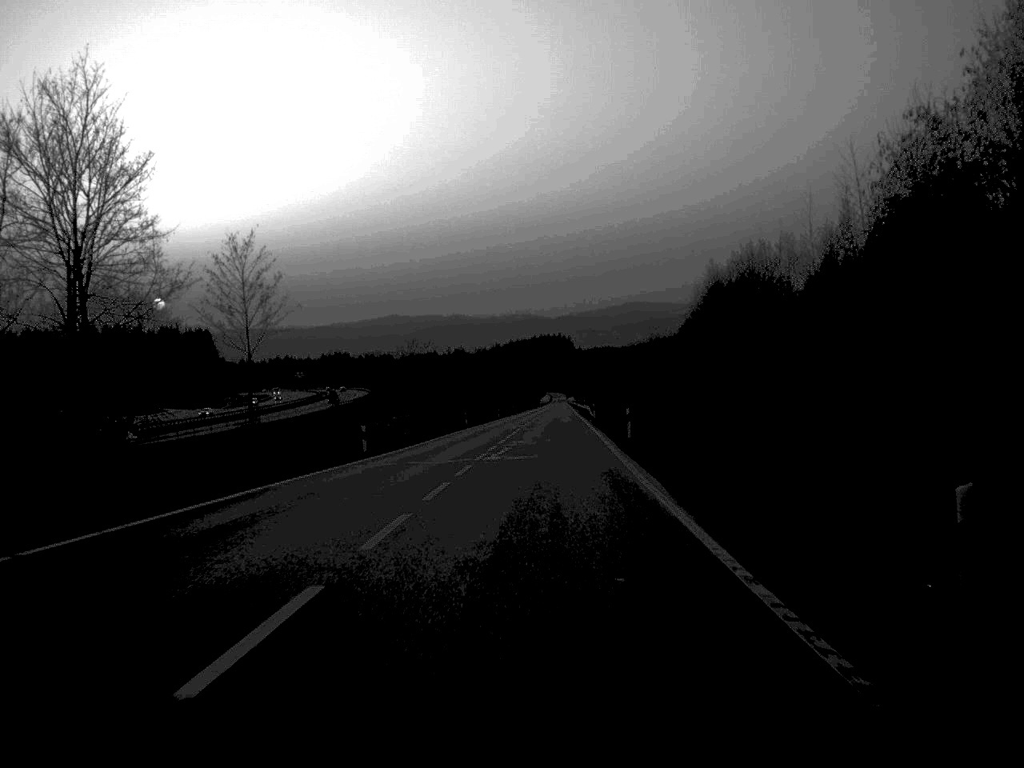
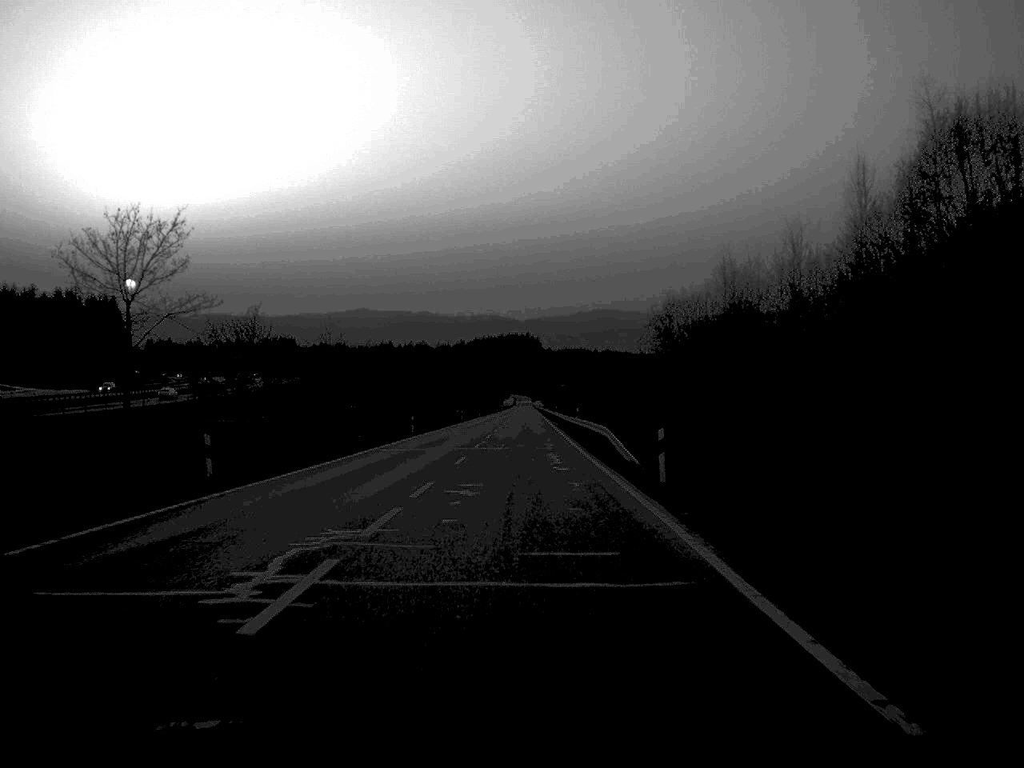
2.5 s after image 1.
(+1.4, +62.8) m; +2°
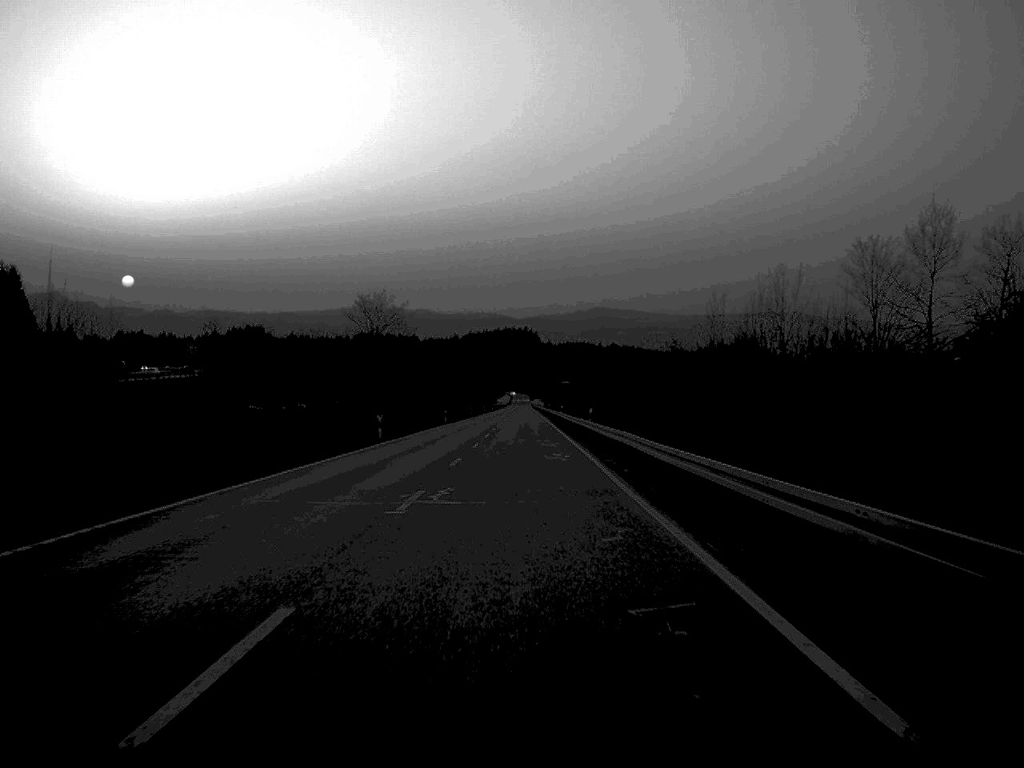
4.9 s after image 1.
(+0.1, +67.1) m; 0°
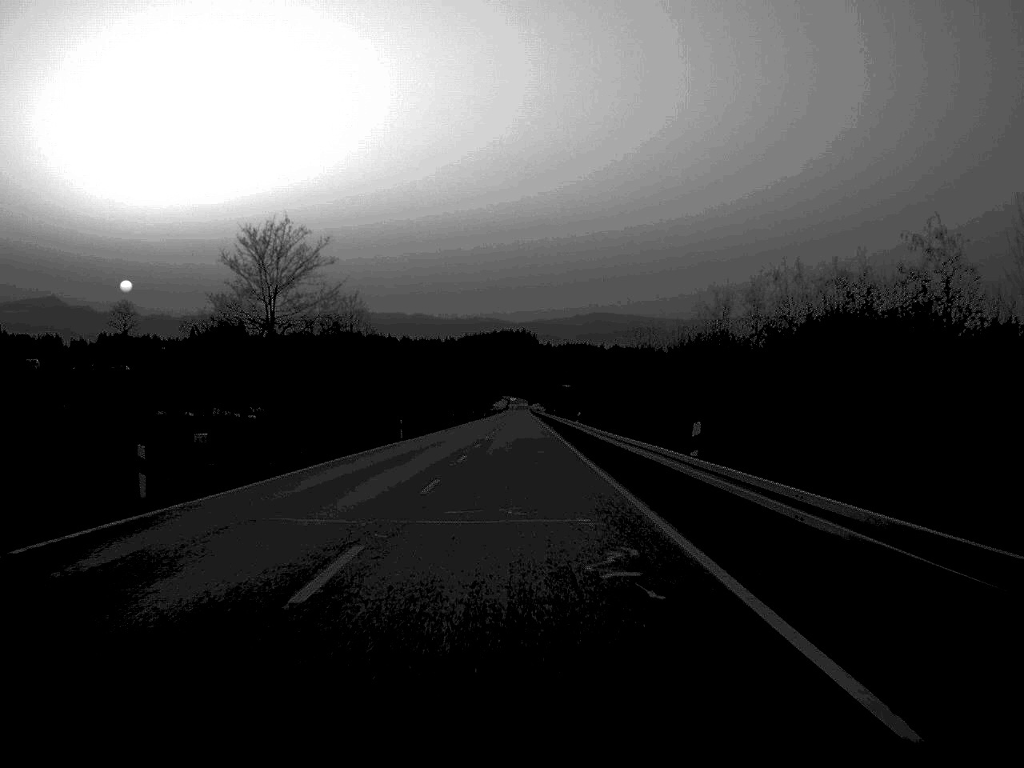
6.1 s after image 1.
(0.0, +33.9) m; 0°
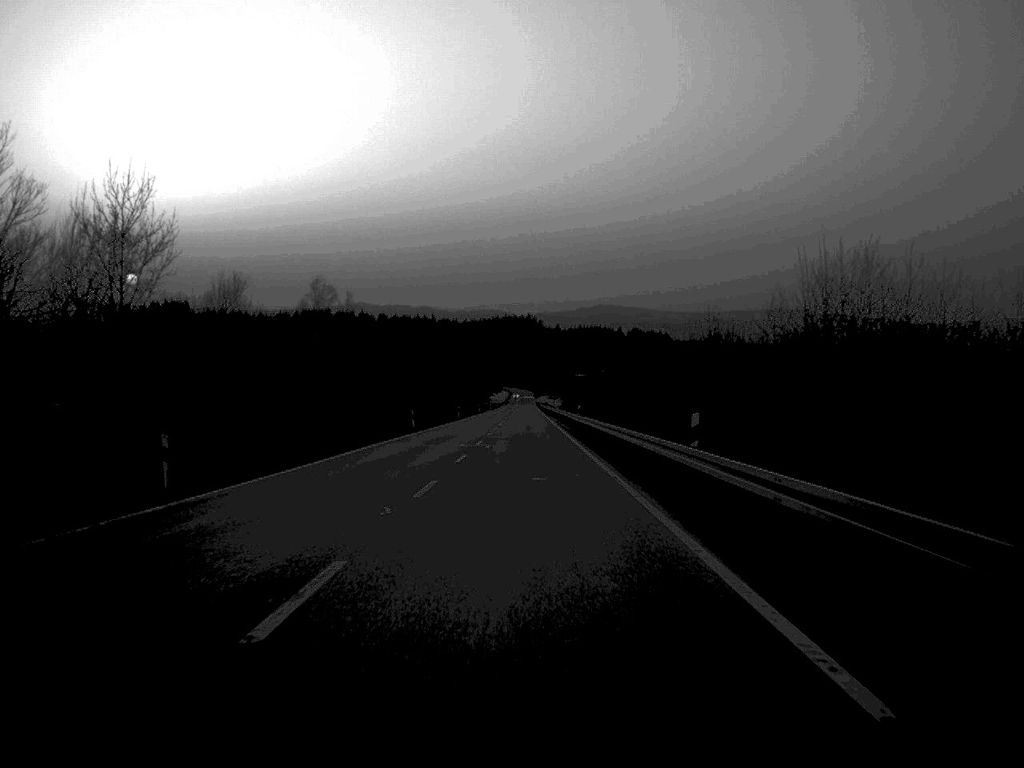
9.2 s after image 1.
(0.0, +90.2) m; 0°
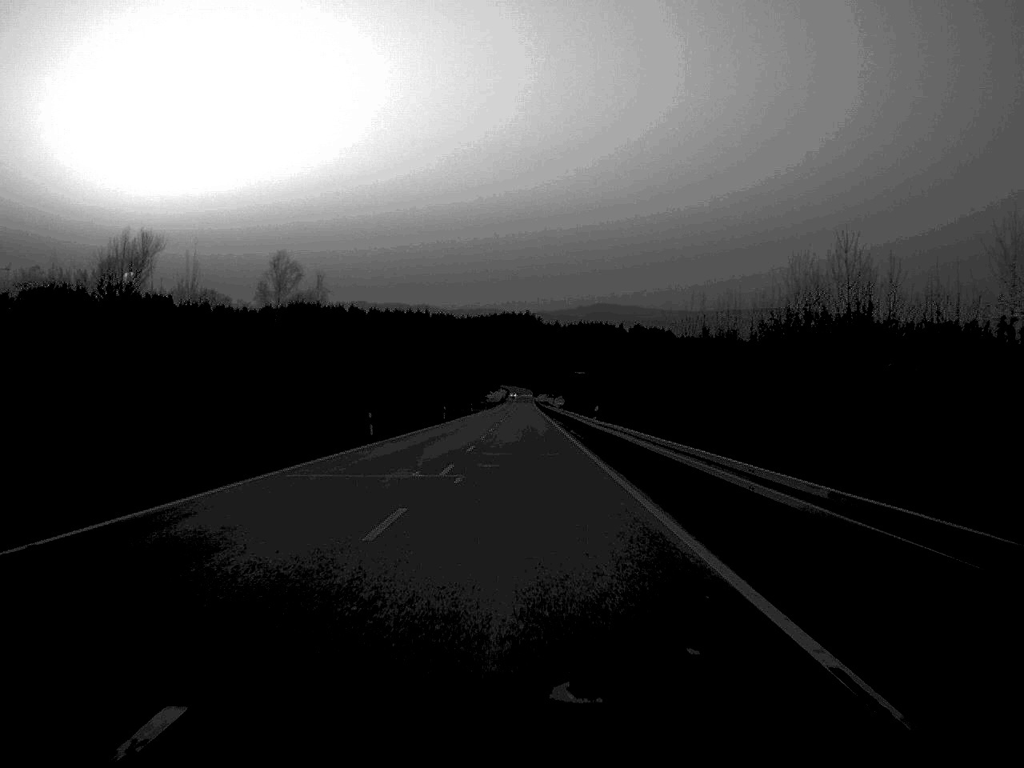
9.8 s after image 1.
(0.0, +18.2) m; 0°
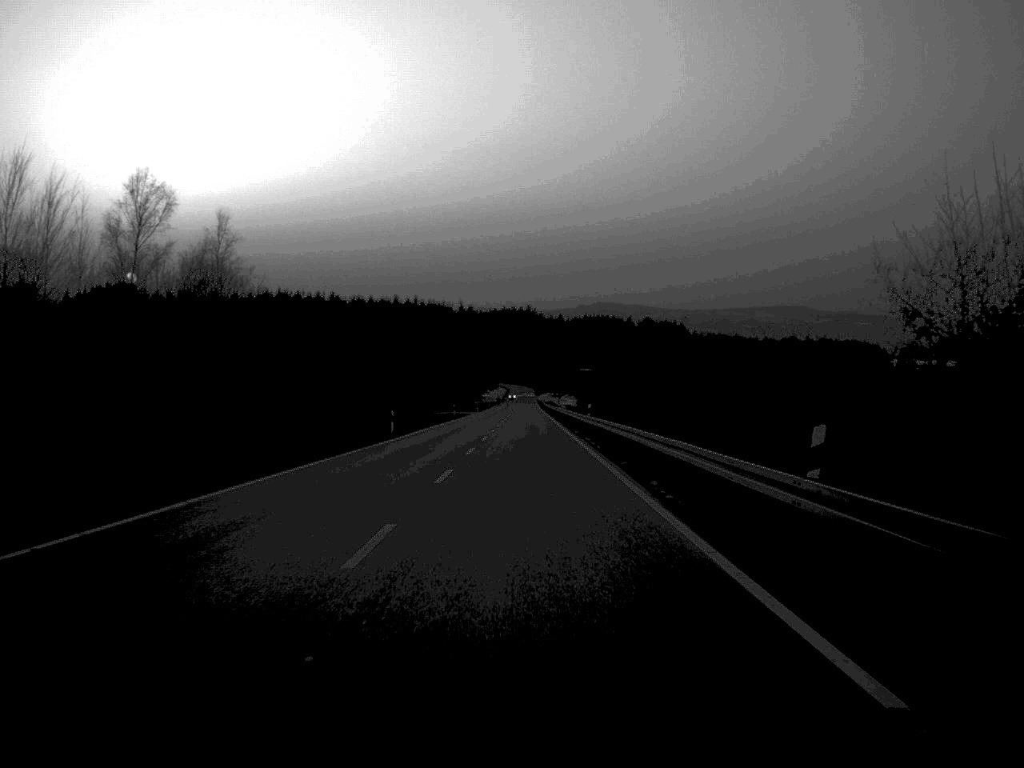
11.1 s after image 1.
(0.0, +38.1) m; 0°
